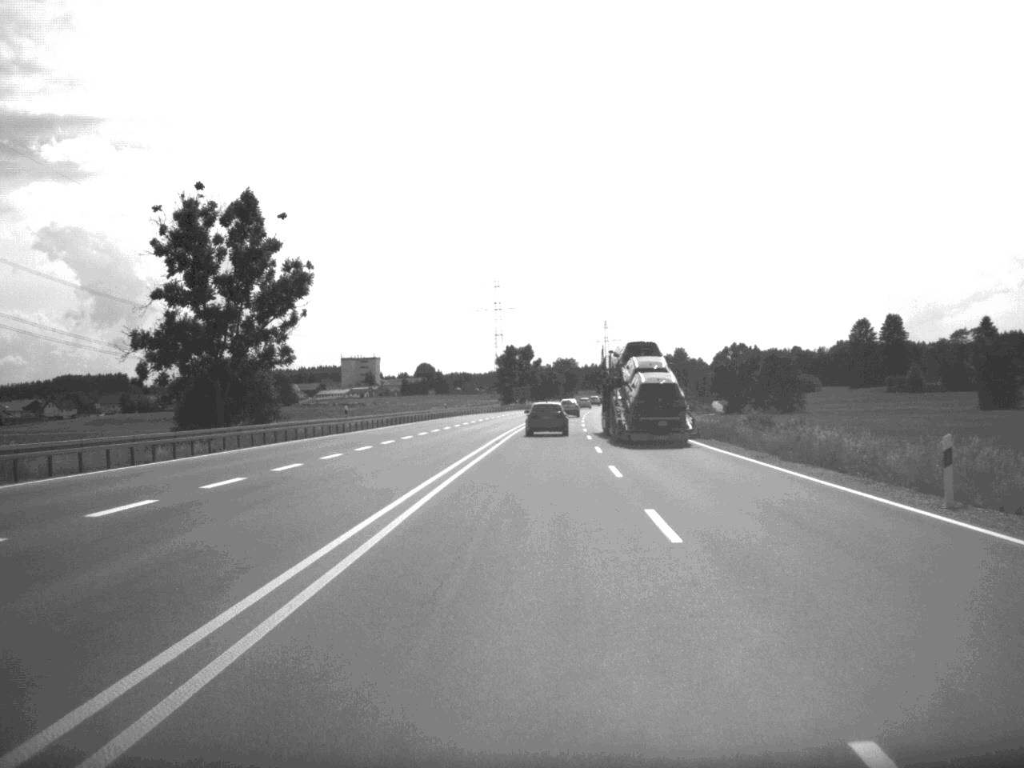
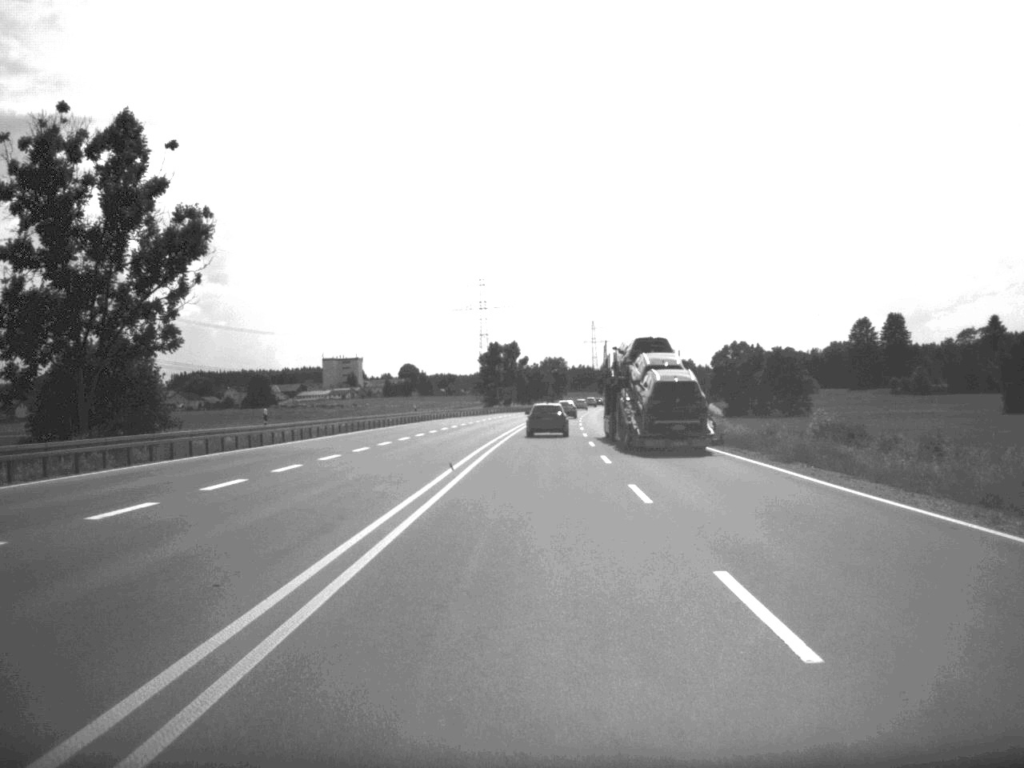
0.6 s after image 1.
(+0.1, +18.0) m; +1°
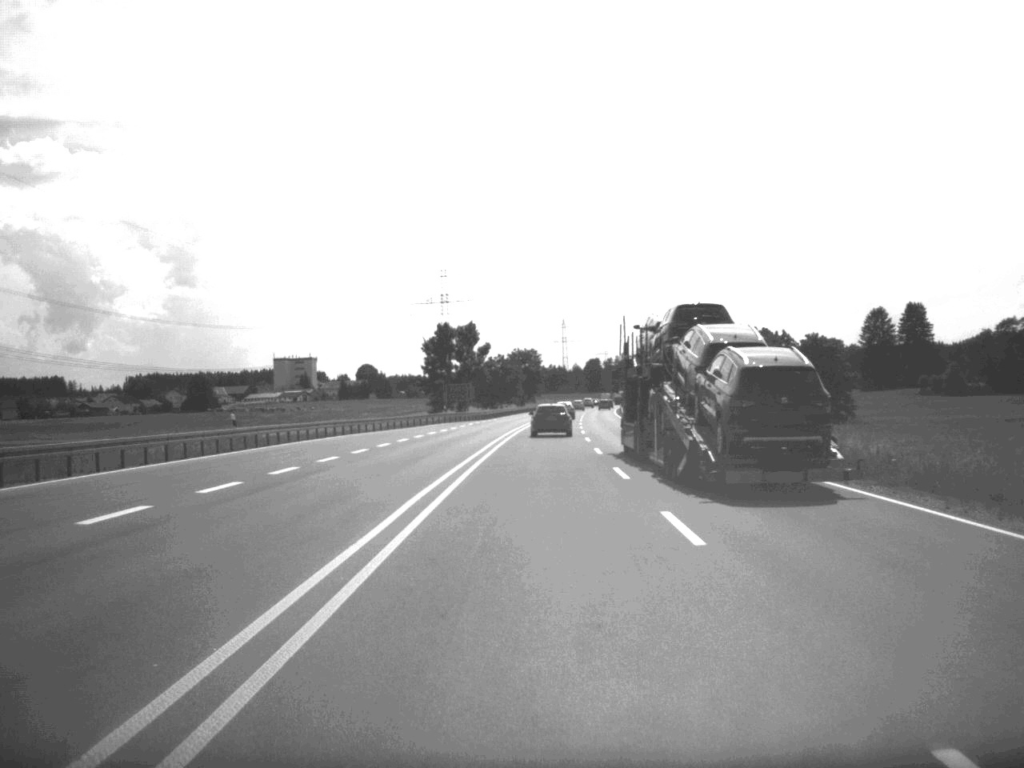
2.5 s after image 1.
(+0.7, +53.6) m; +1°
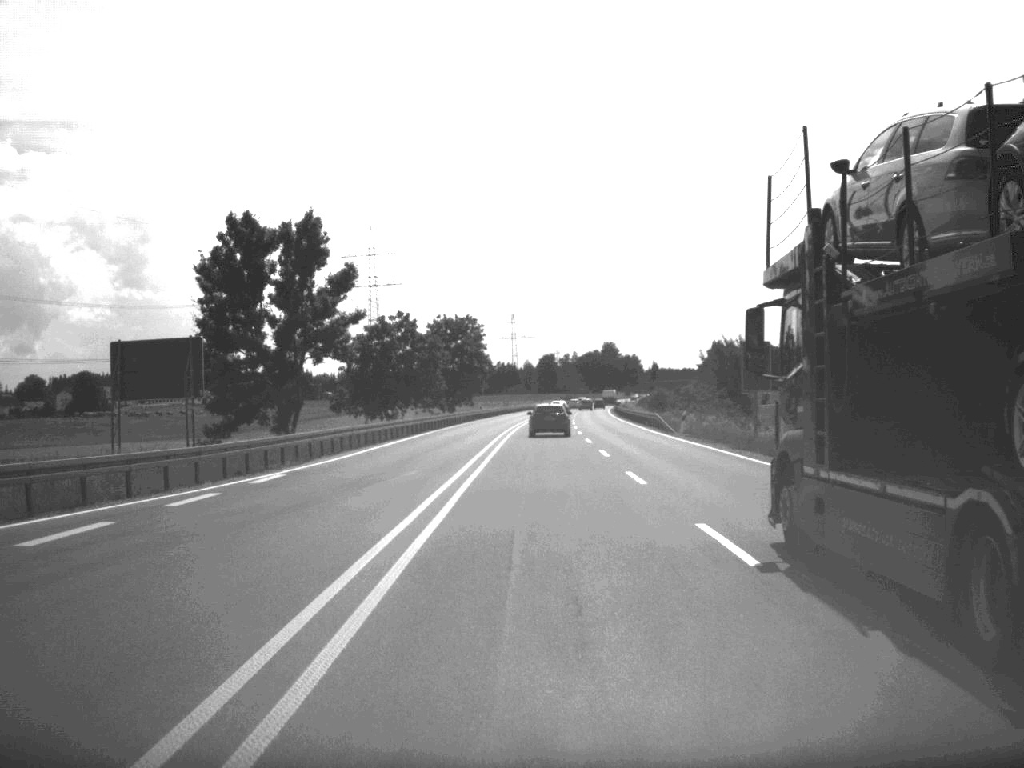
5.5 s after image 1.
(+1.6, +85.2) m; +2°
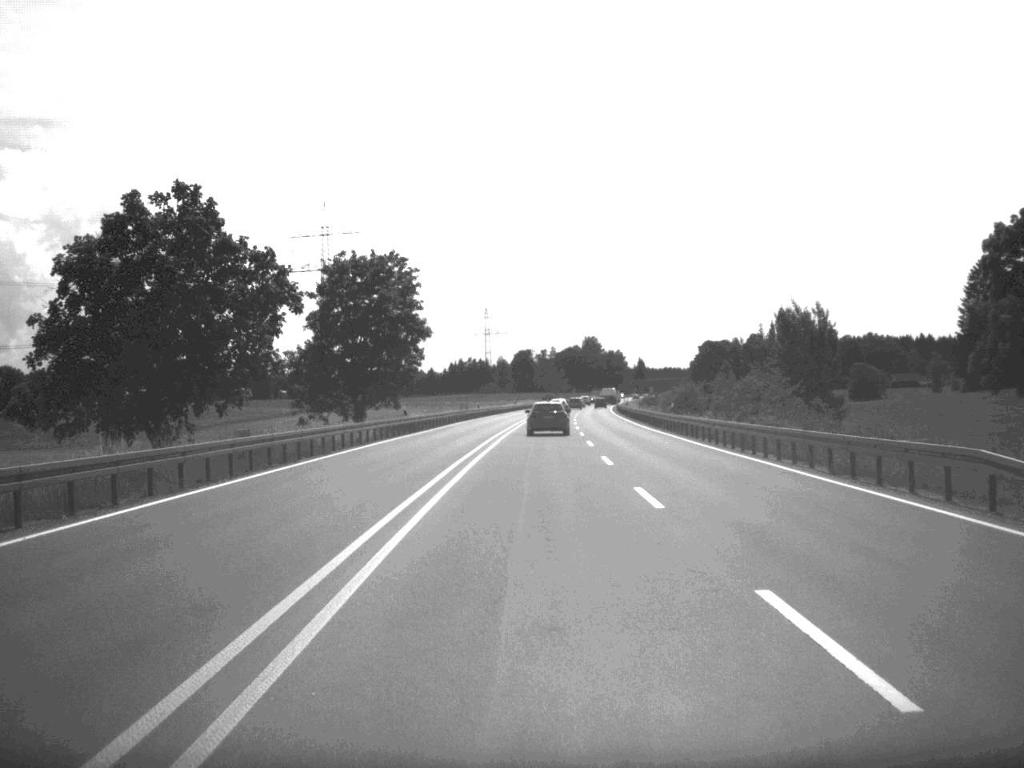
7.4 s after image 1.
(+0.5, +53.2) m; +1°
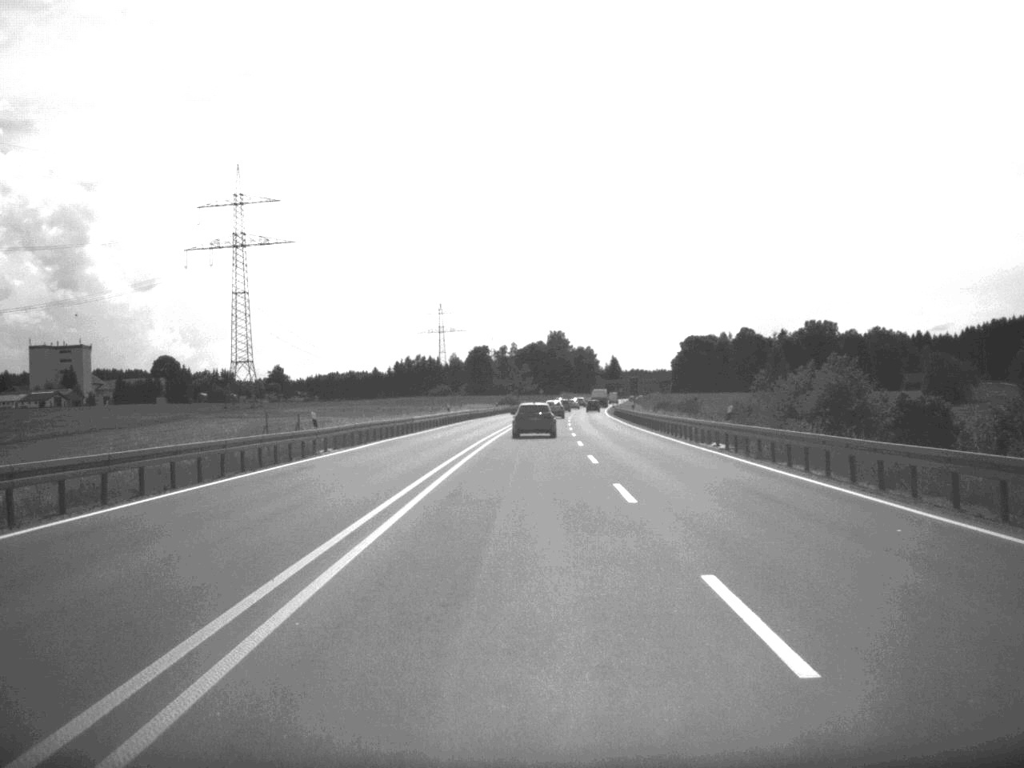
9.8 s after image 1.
(+1.2, +70.5) m; +2°
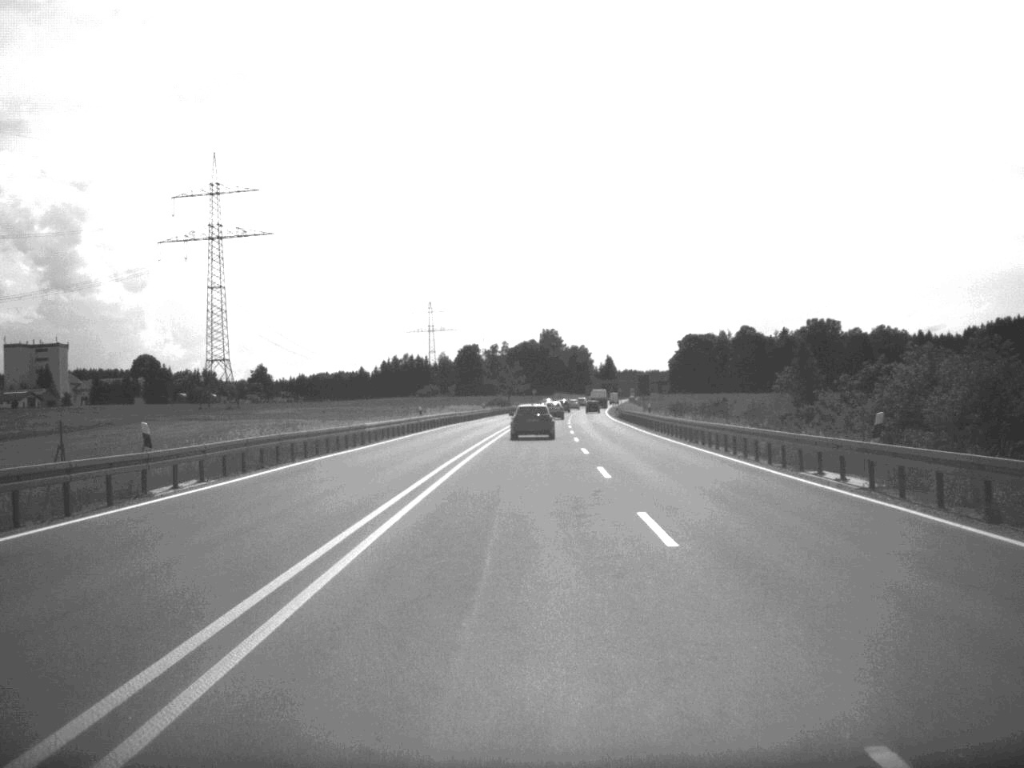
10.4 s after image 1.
(+0.1, +17.4) m; 0°
